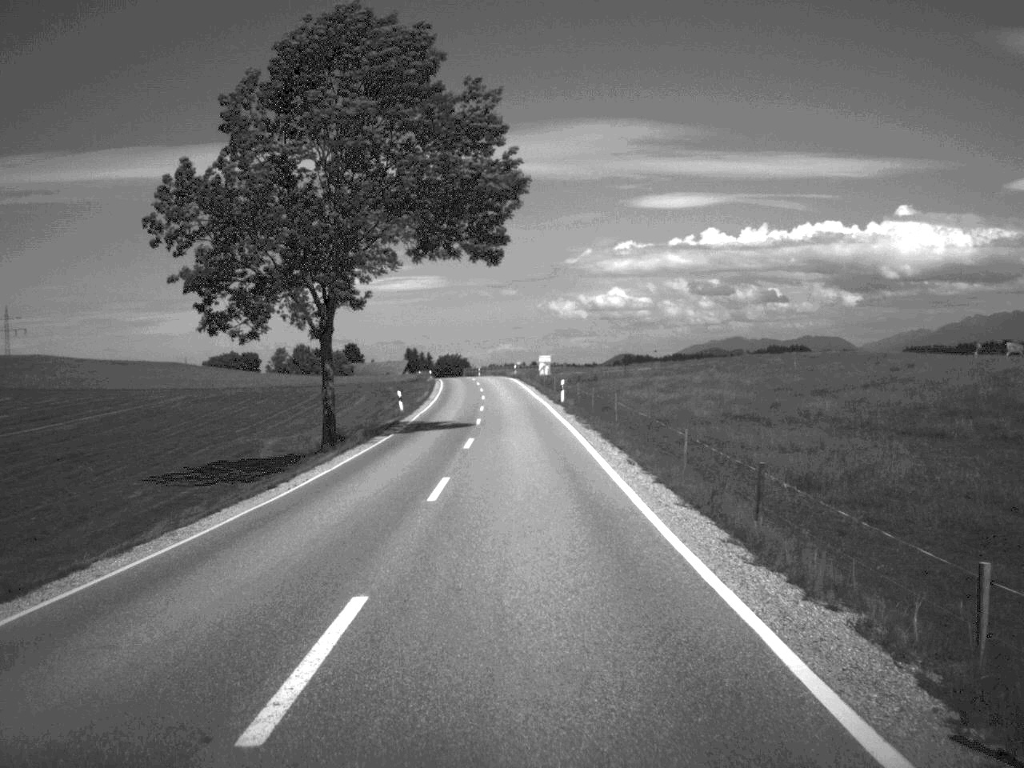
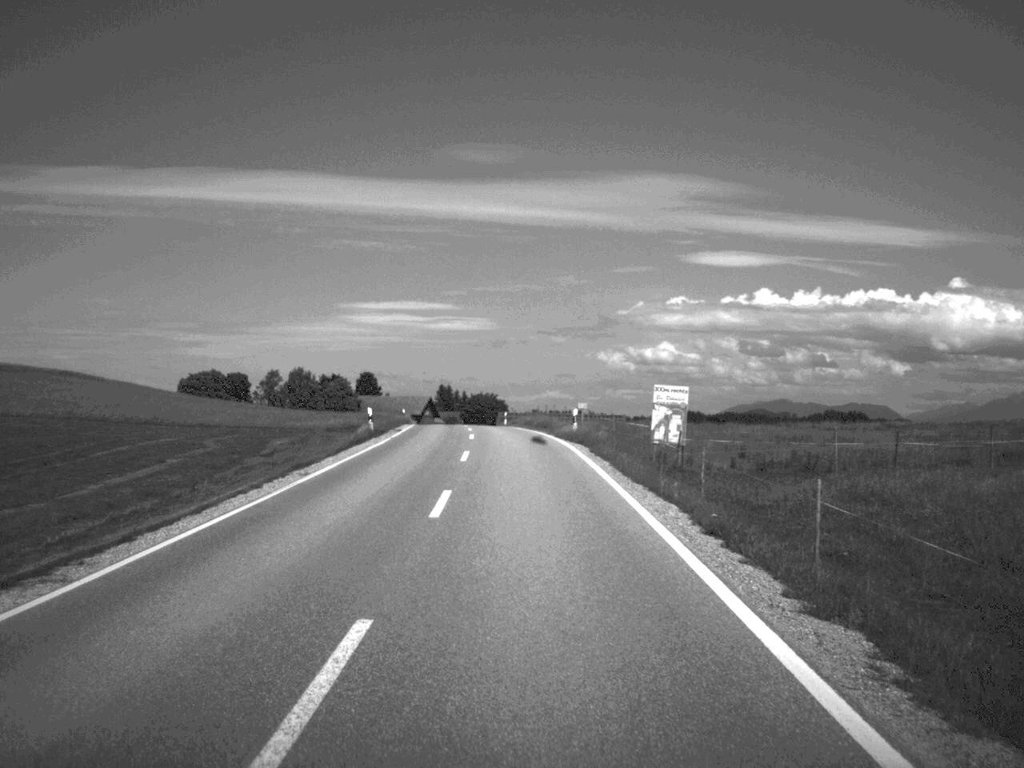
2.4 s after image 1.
(-0.9, +60.6) m; -2°
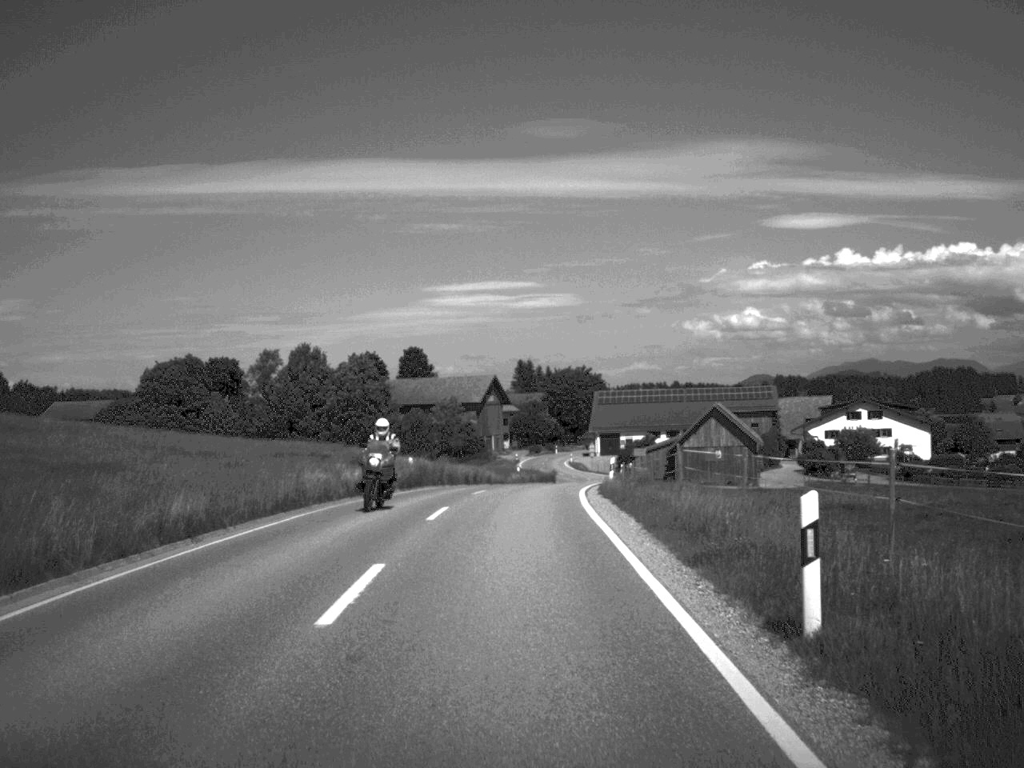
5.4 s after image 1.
(-2.7, +76.8) m; -4°
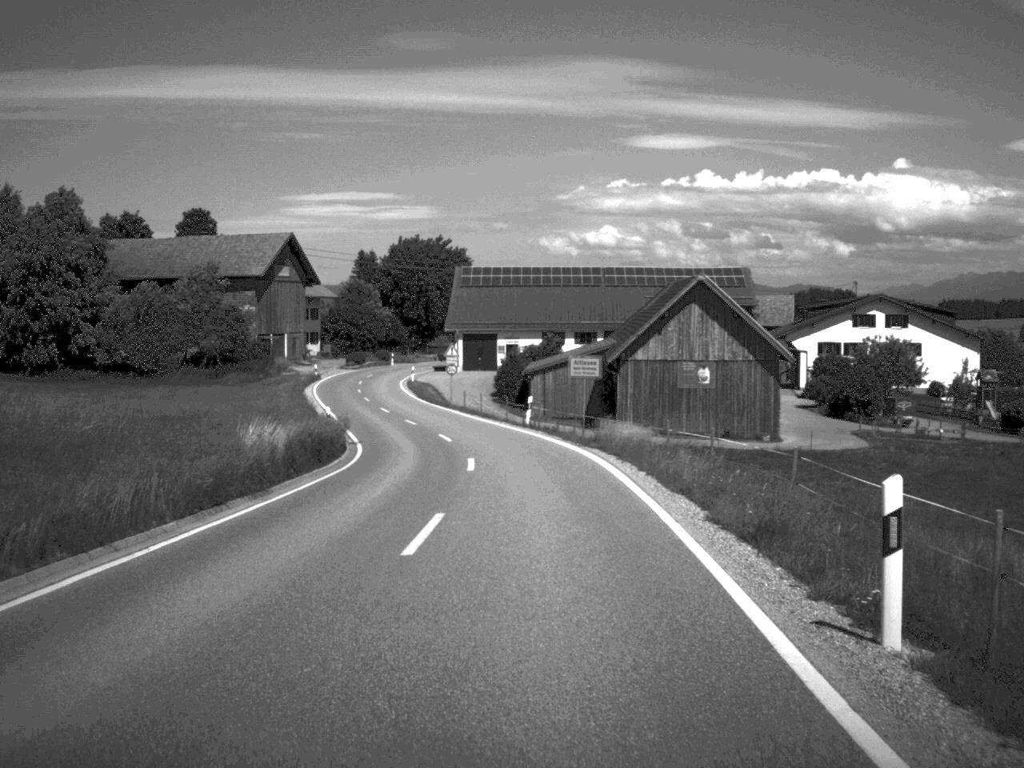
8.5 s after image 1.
(+2.9, +67.5) m; +6°
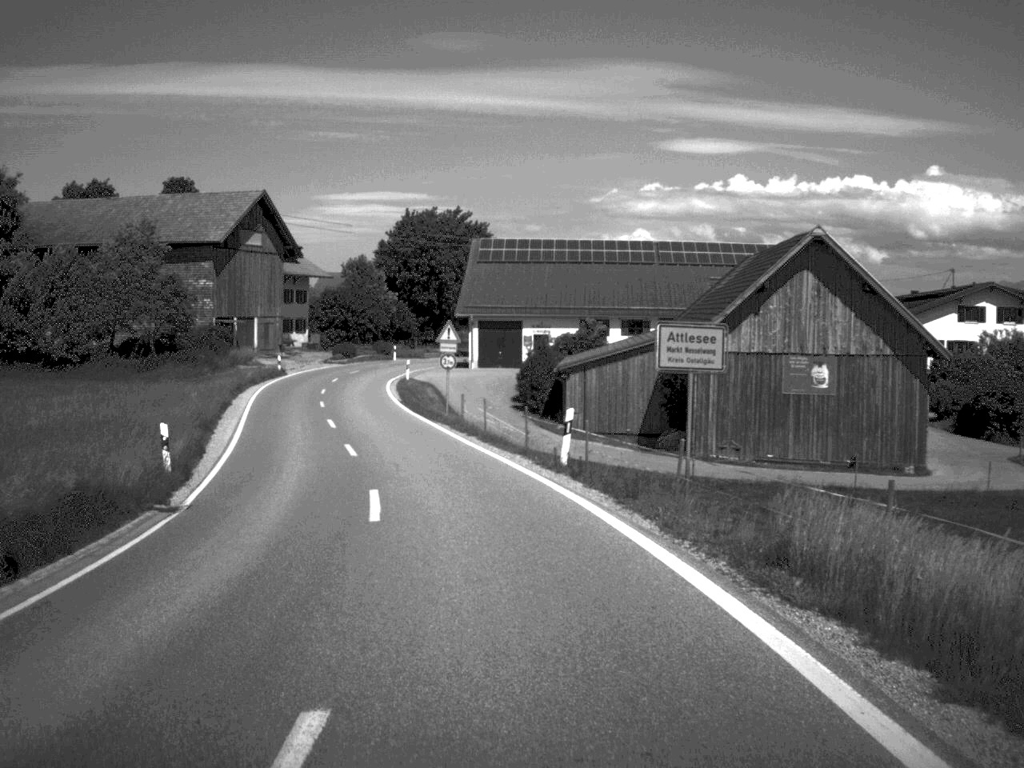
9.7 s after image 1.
(0.0, +21.6) m; -2°
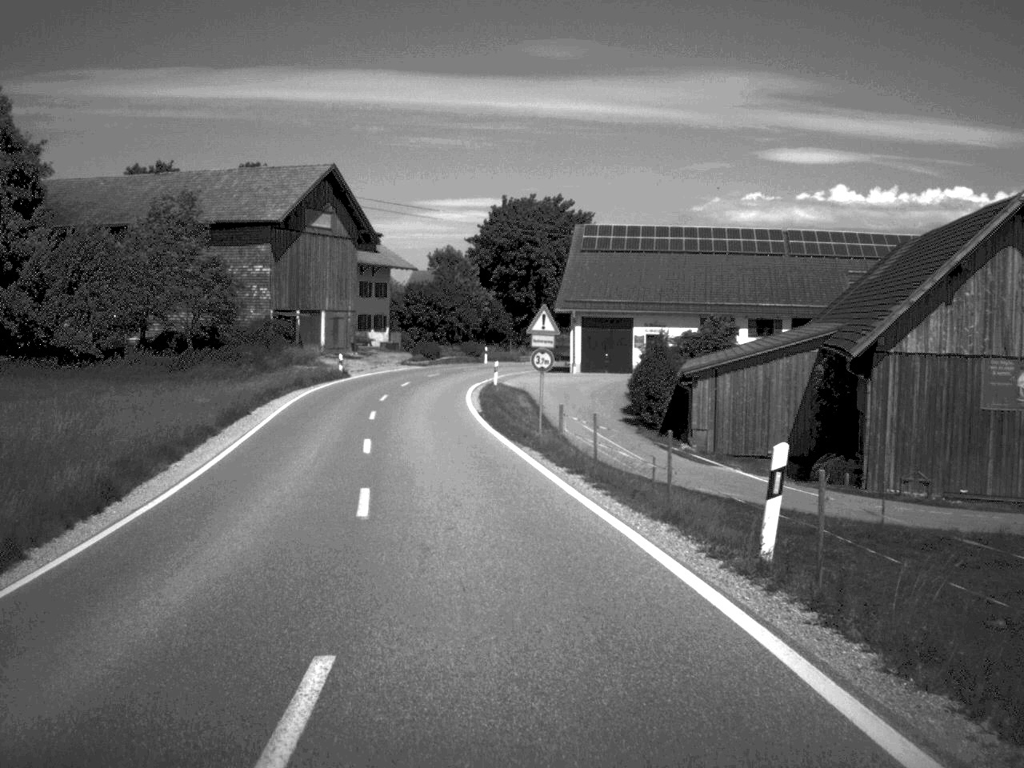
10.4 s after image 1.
(-0.4, +11.3) m; -5°
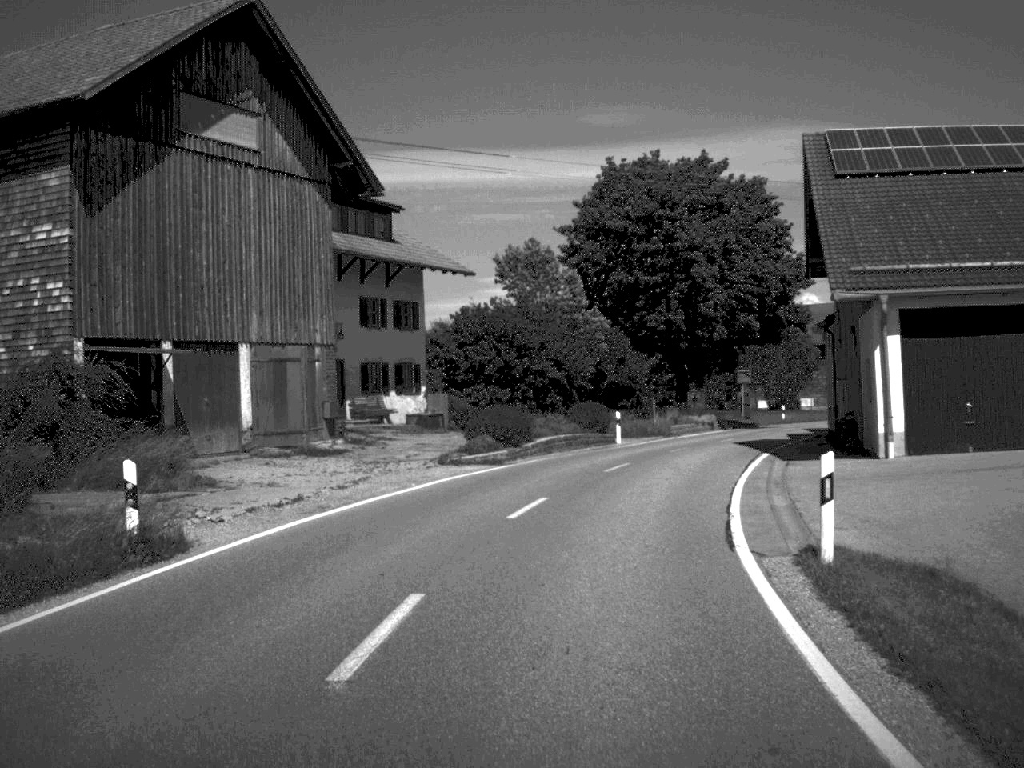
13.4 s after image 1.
(-3.1, +41.7) m; -3°
